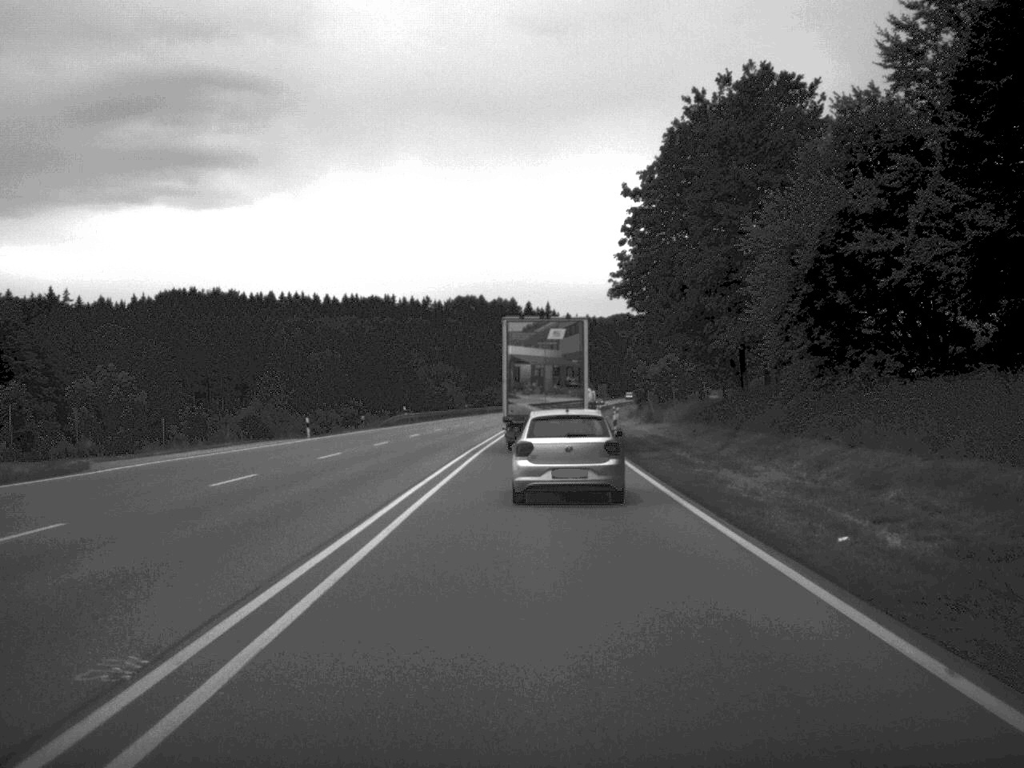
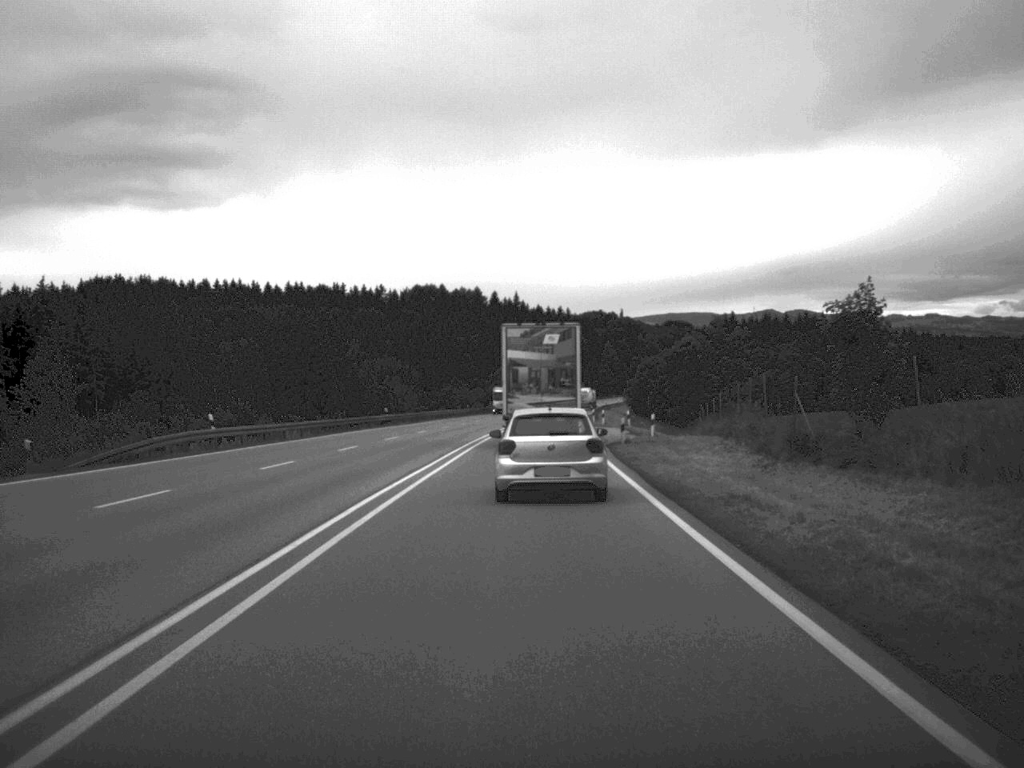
(+0.8, +52.2) m; +1°
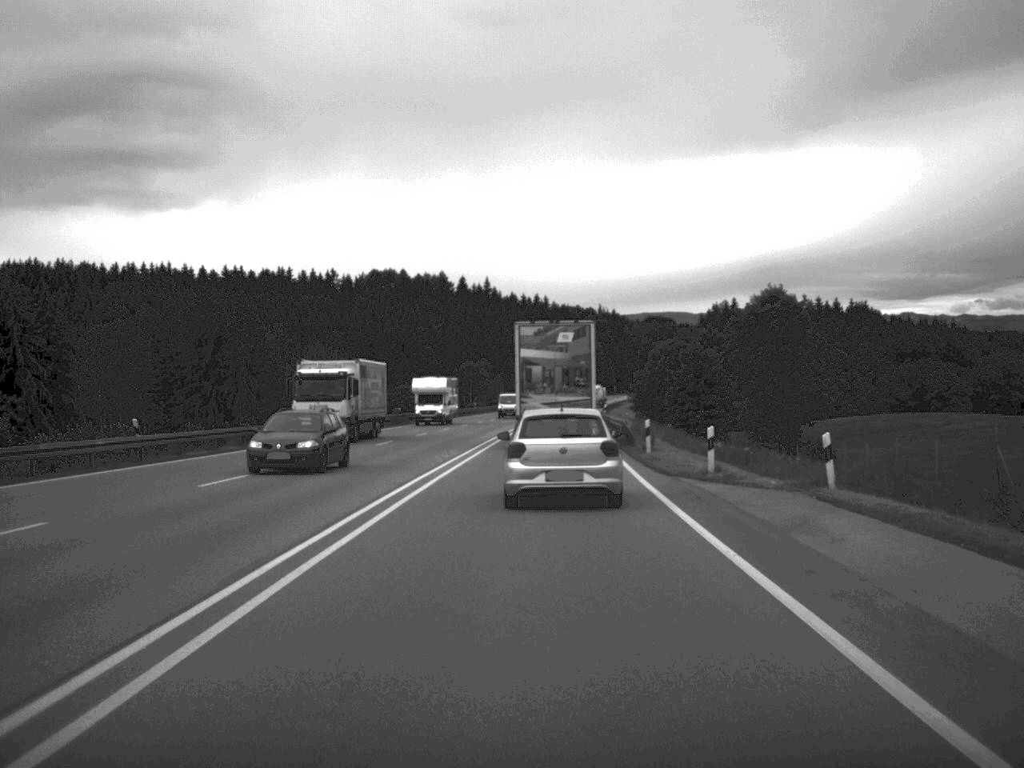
(+0.5, +53.4) m; +1°
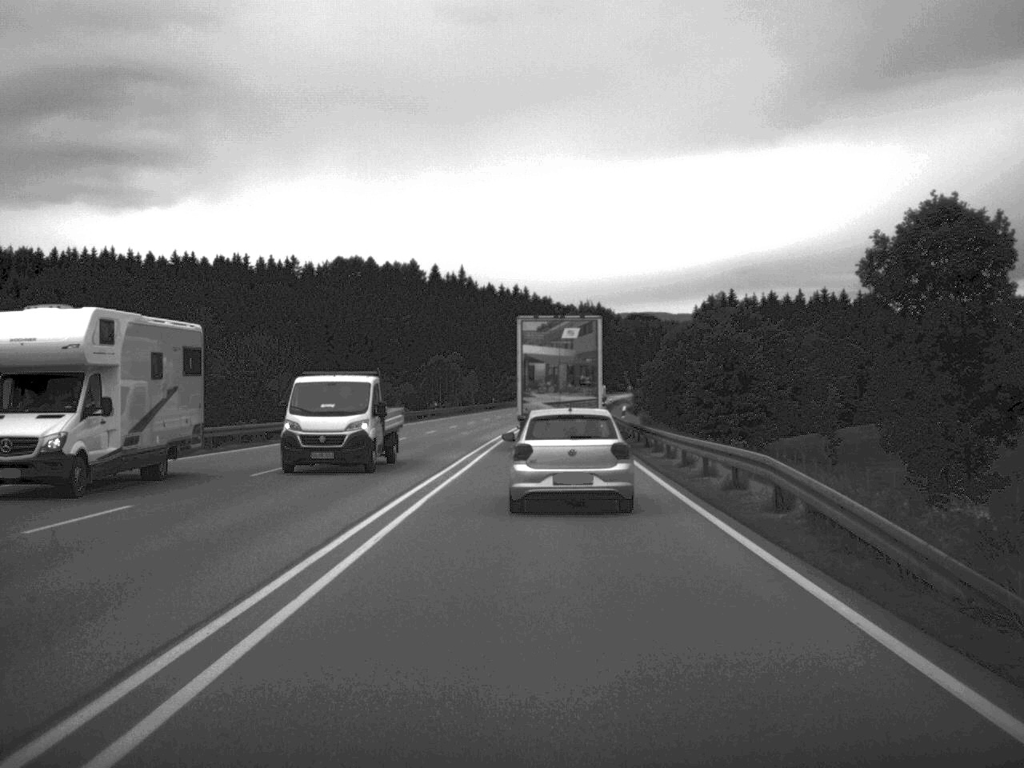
(+0.2, +32.6) m; +1°
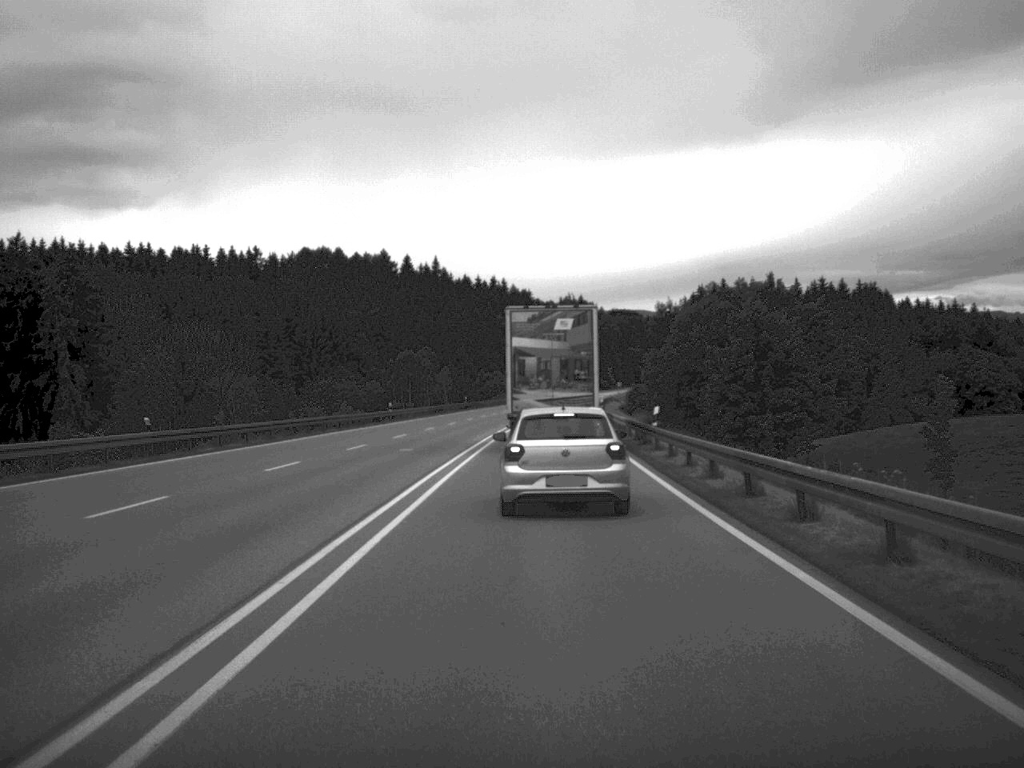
(+0.1, +21.4) m; +1°
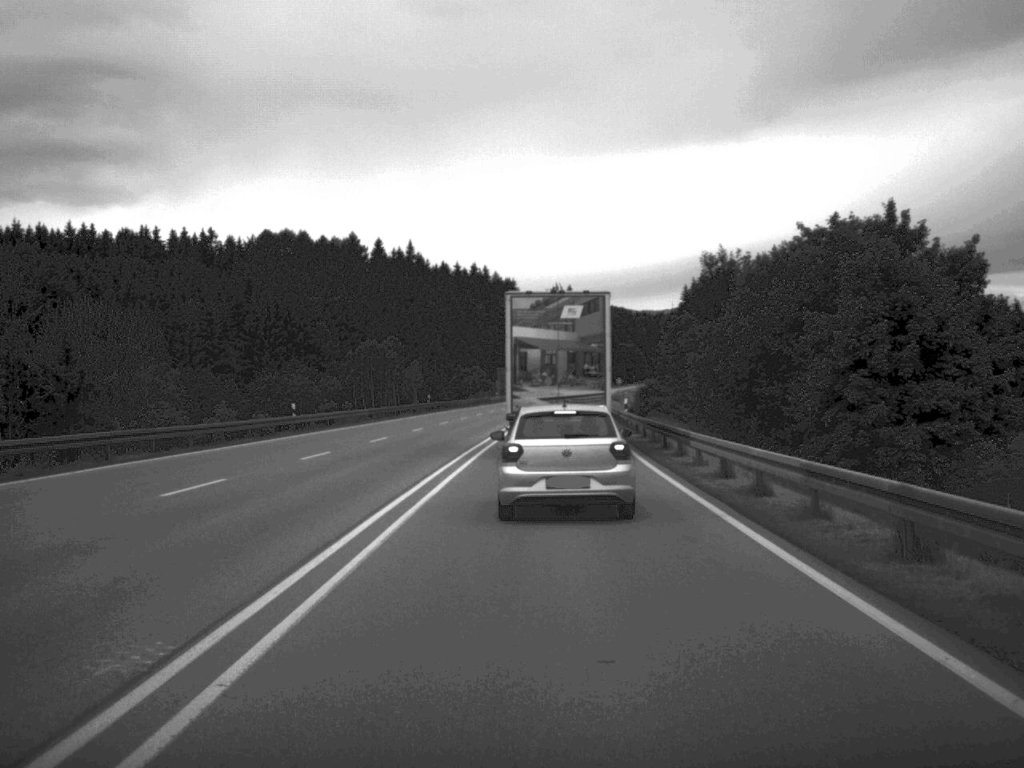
(+0.2, +31.8) m; +1°
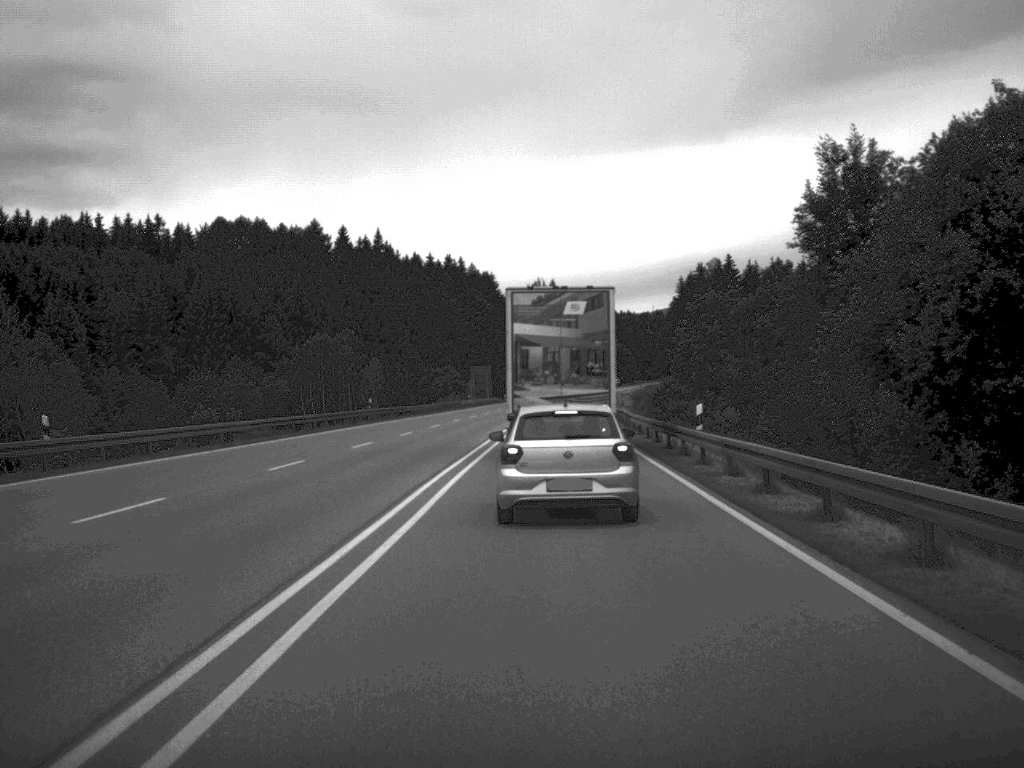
(+0.2, +27.9) m; +1°
